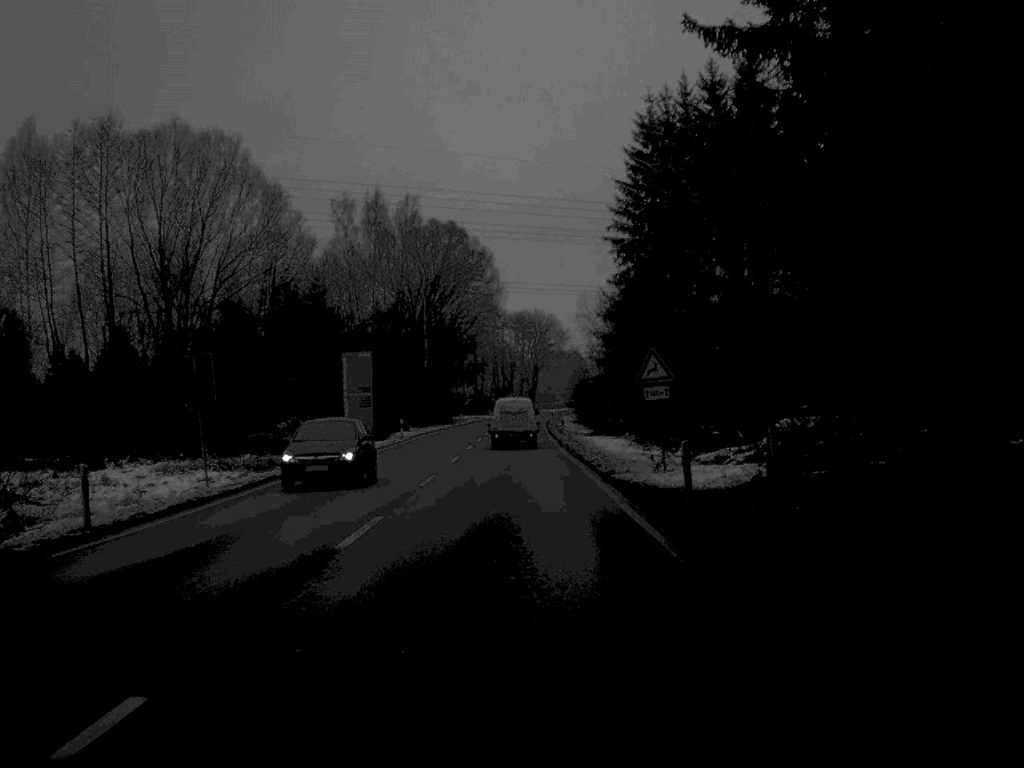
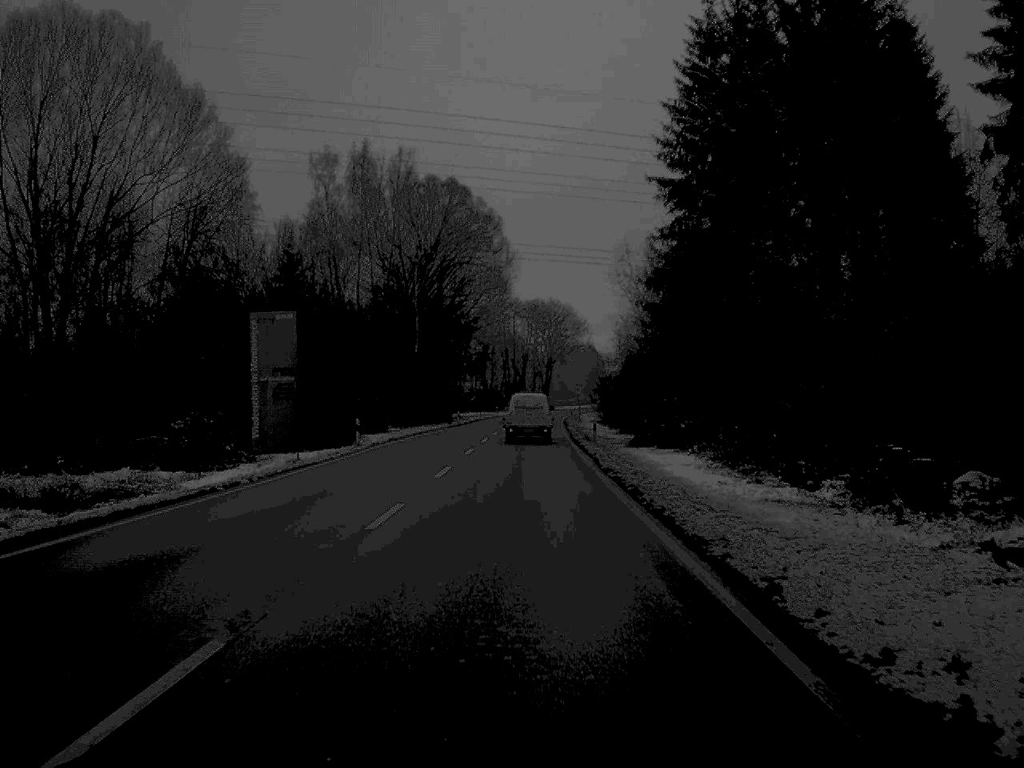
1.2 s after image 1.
(-0.1, +22.0) m; -1°
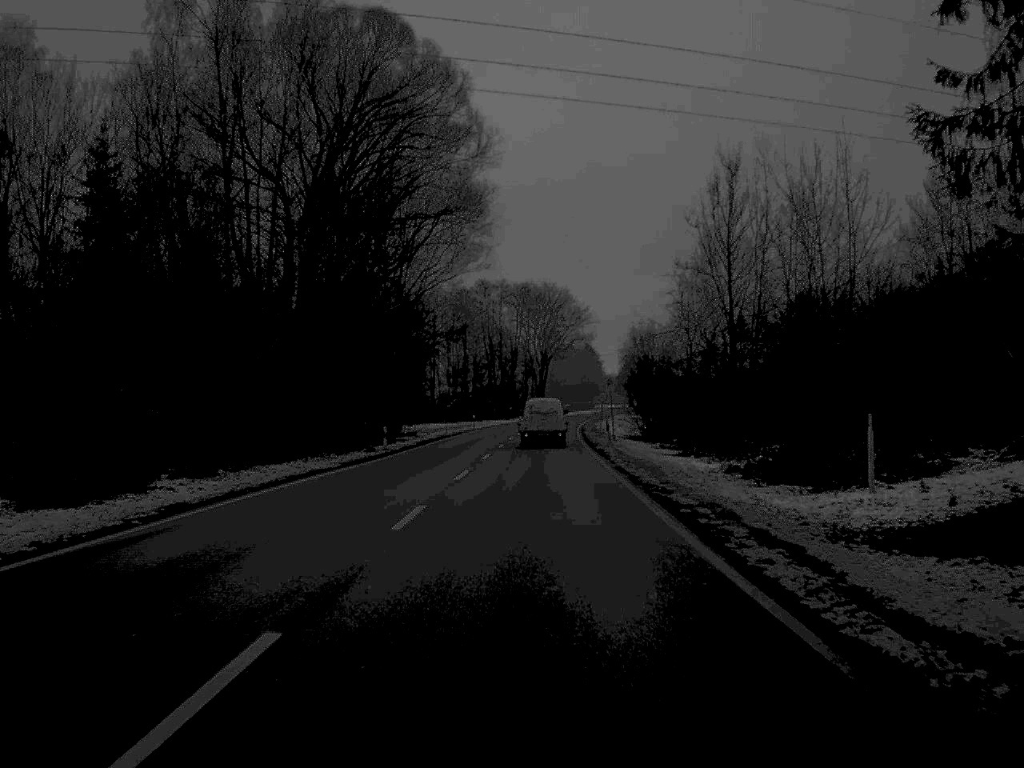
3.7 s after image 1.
(-0.1, +47.4) m; 0°
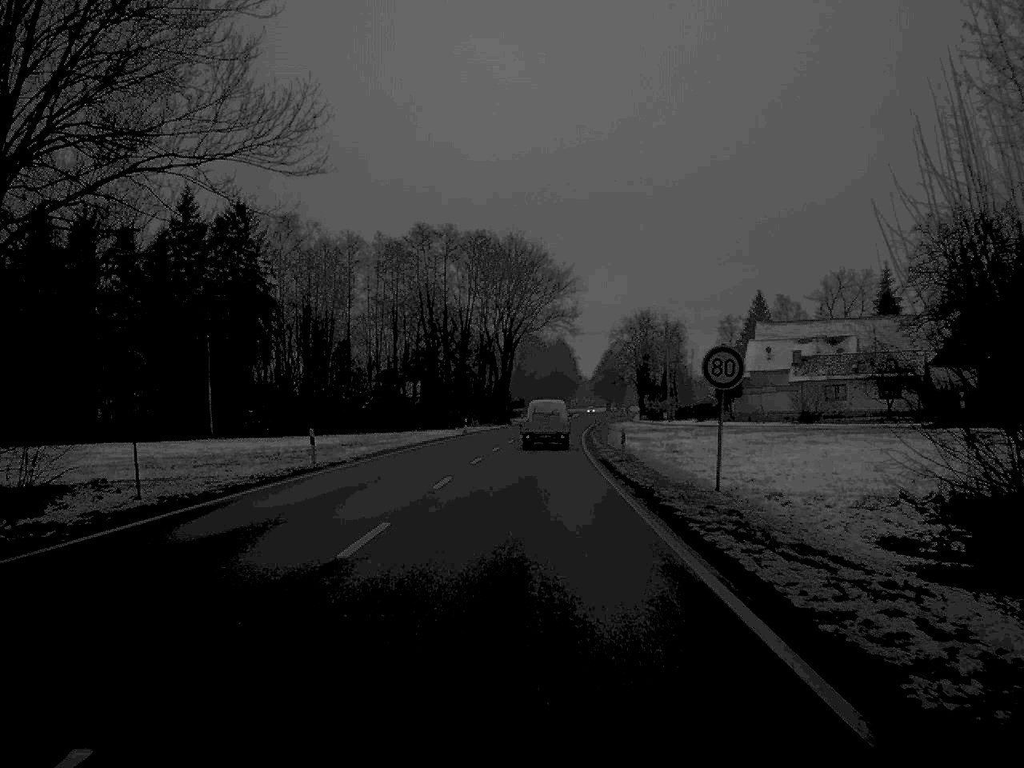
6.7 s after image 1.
(+1.0, +62.7) m; +2°
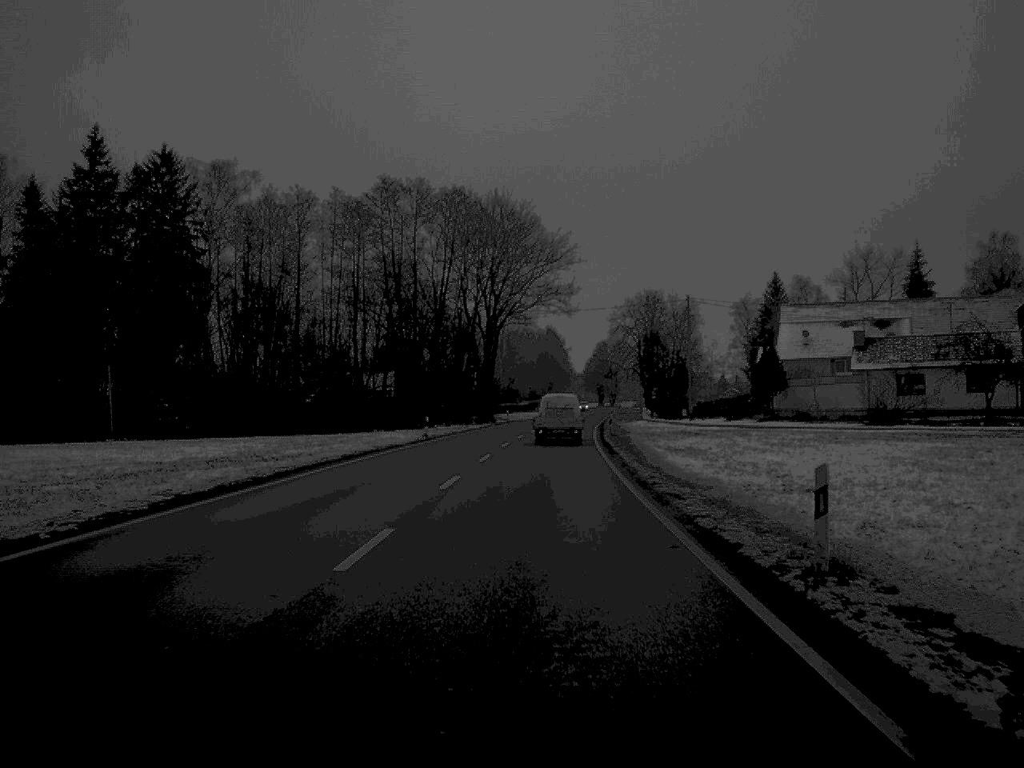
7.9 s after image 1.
(+0.1, +25.2) m; +1°
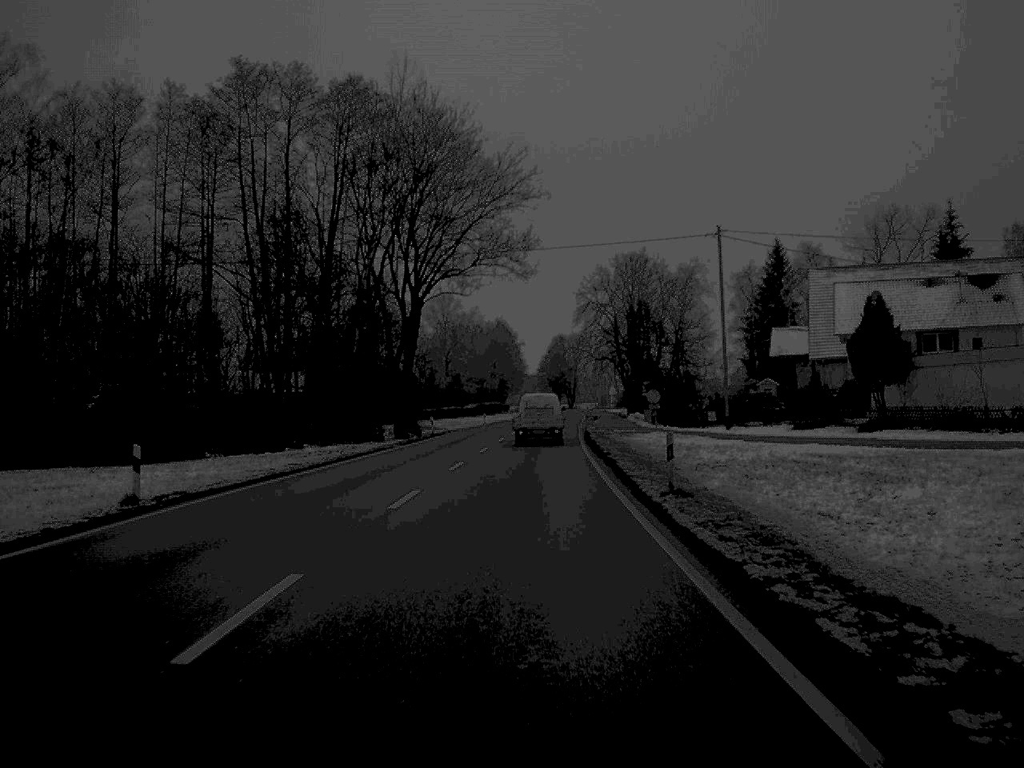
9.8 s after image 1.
(+0.9, +40.2) m; +2°
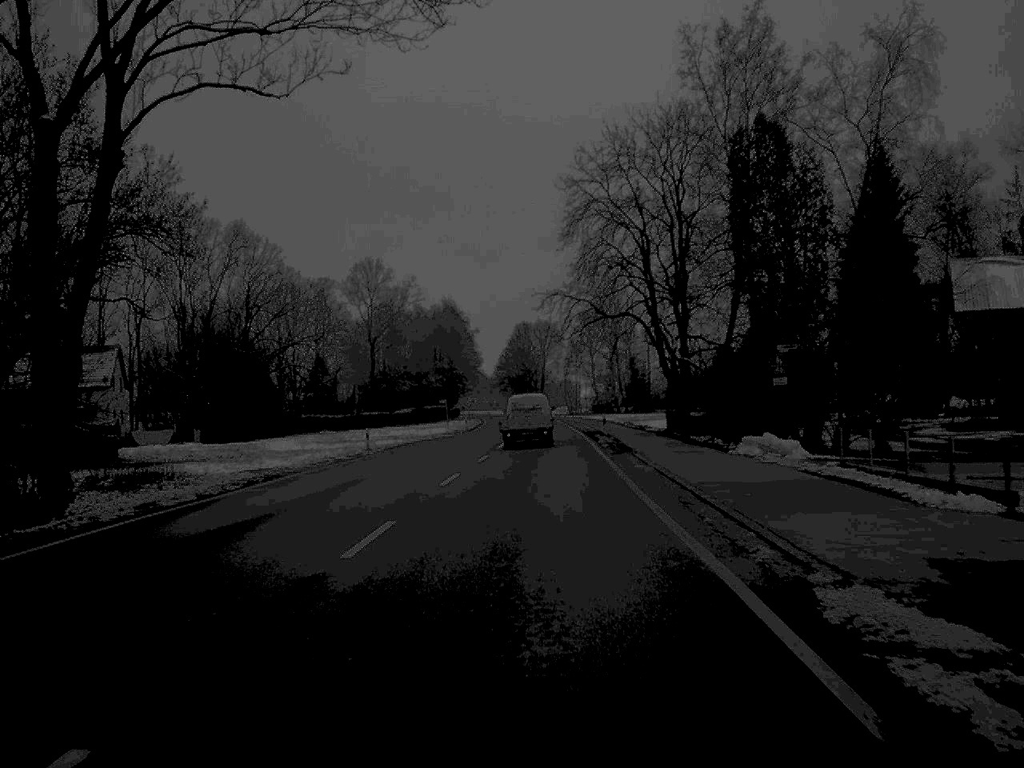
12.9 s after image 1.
(+1.1, +65.7) m; +2°
